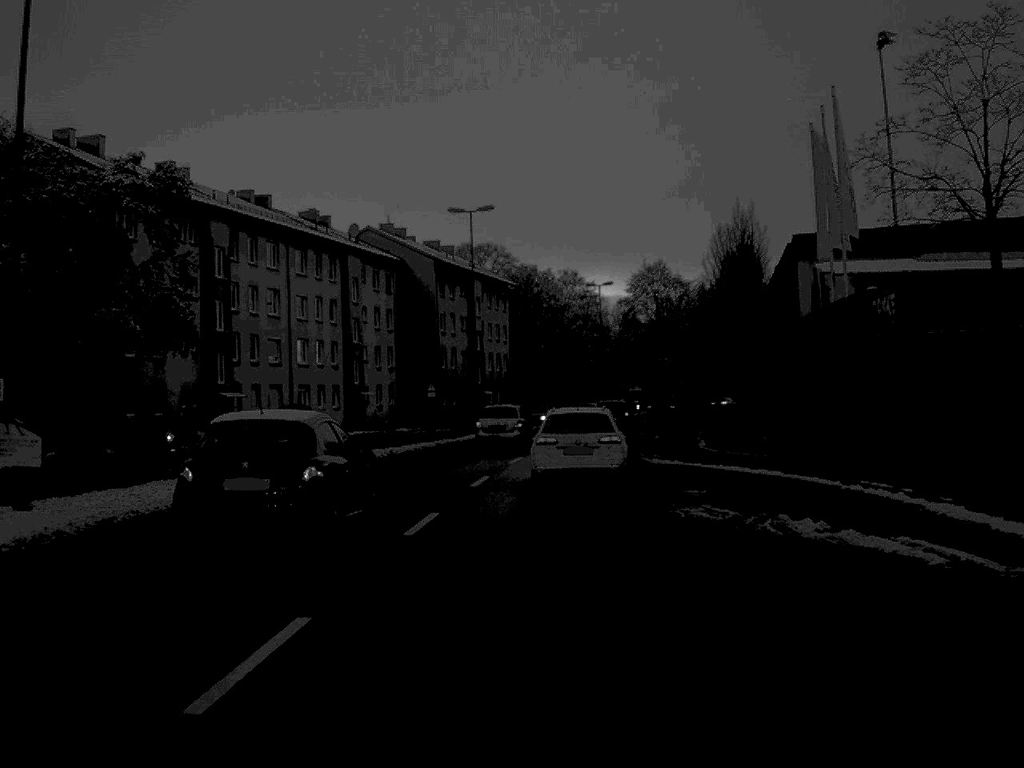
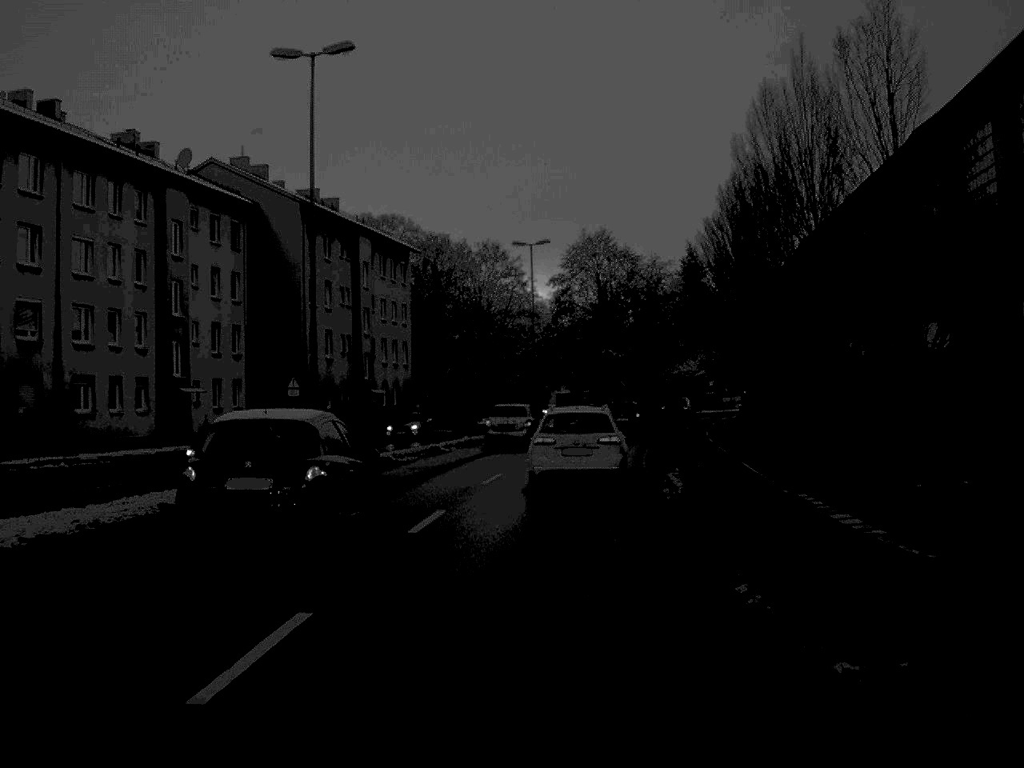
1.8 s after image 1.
(+0.8, +26.5) m; +4°
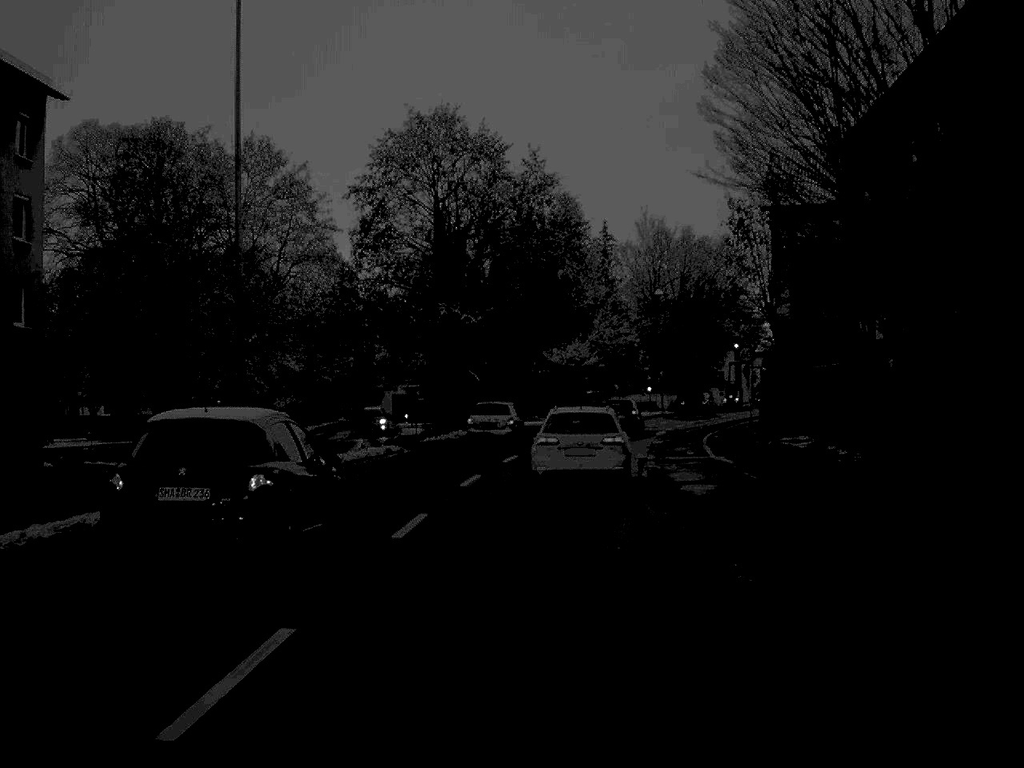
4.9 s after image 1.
(+2.9, +45.2) m; +7°
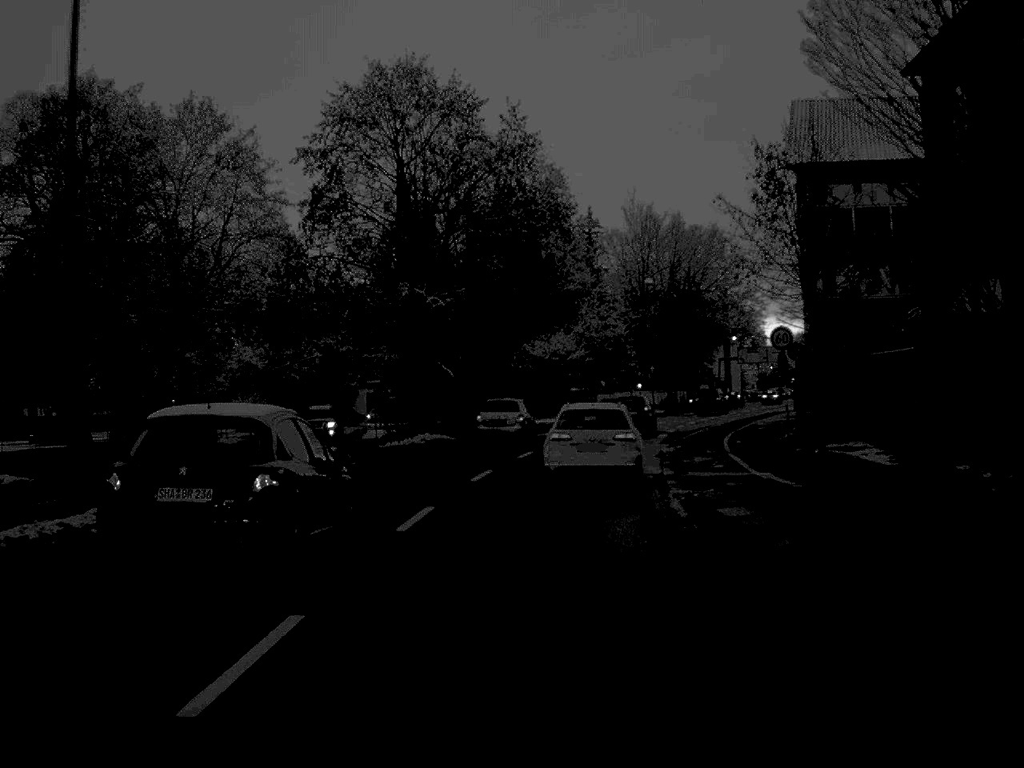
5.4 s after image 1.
(+0.1, +8.5) m; +1°
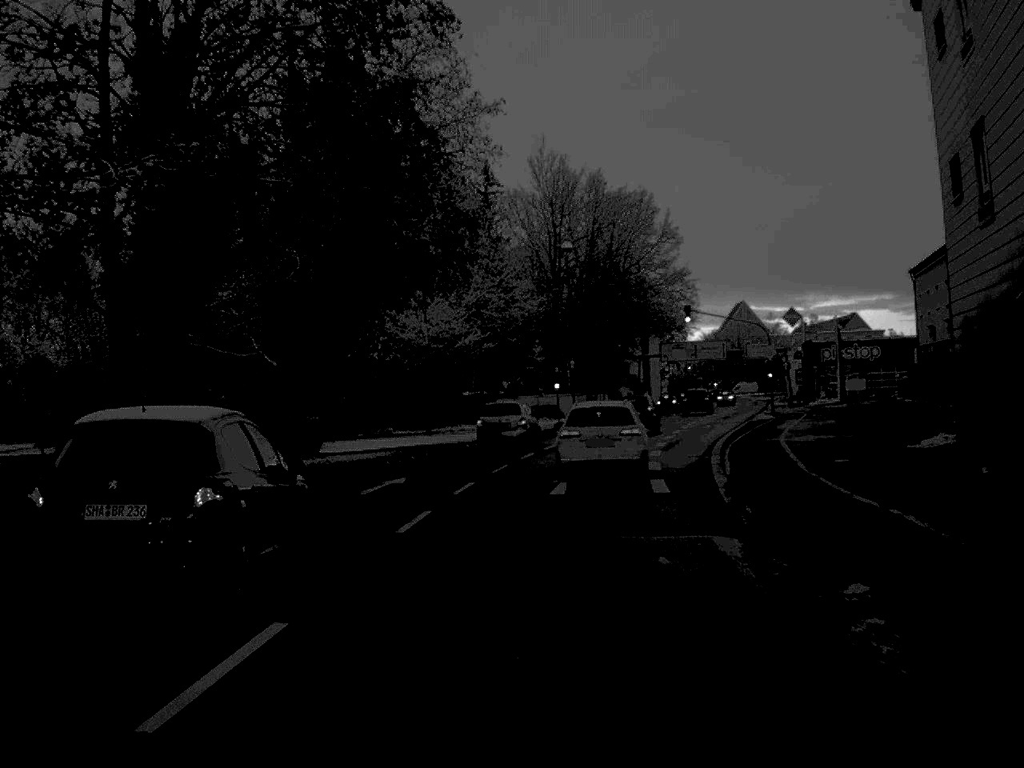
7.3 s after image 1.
(+1.0, +27.0) m; +5°
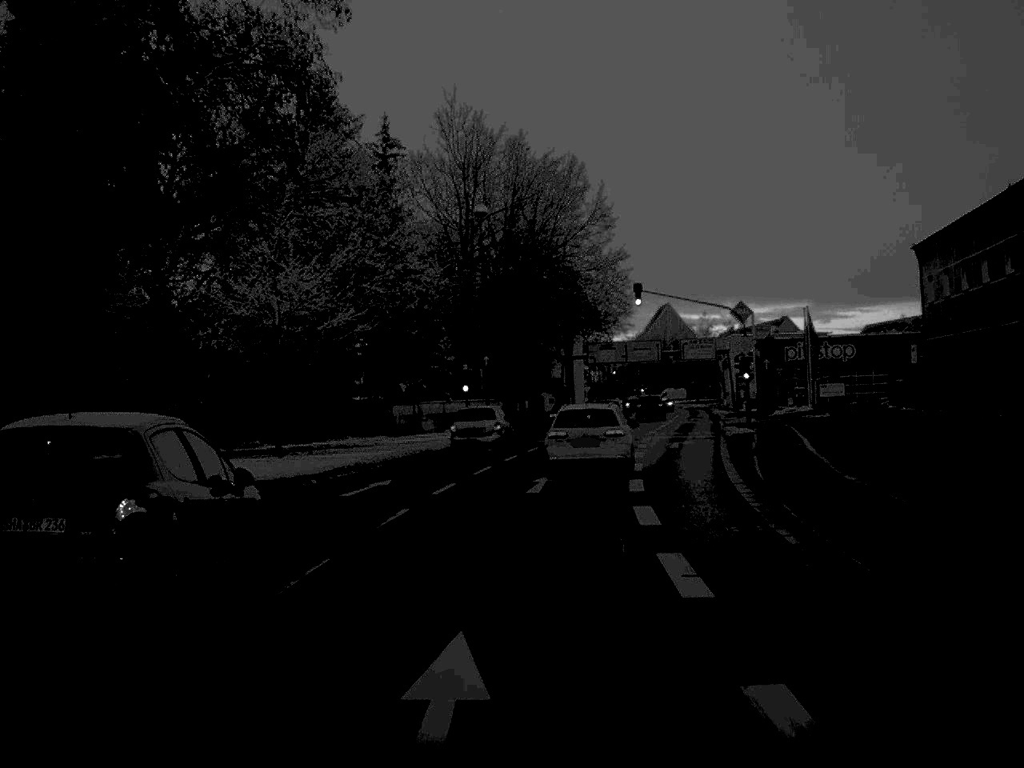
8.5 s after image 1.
(+0.6, +16.7) m; +4°
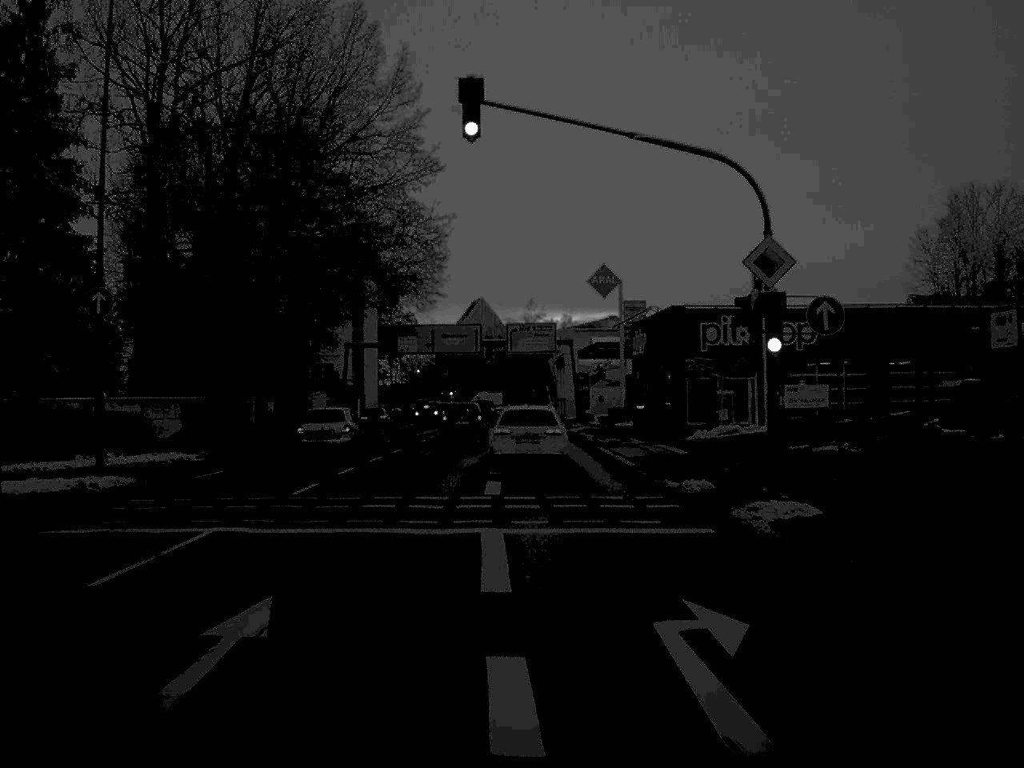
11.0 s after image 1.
(+2.6, +34.7) m; +9°
